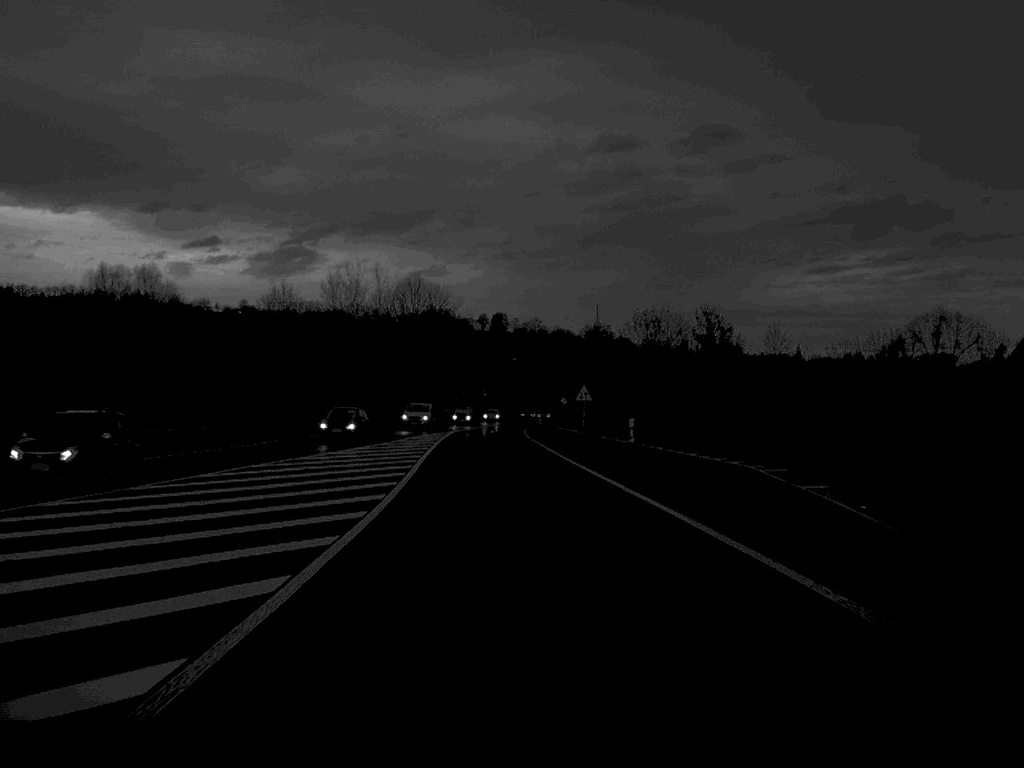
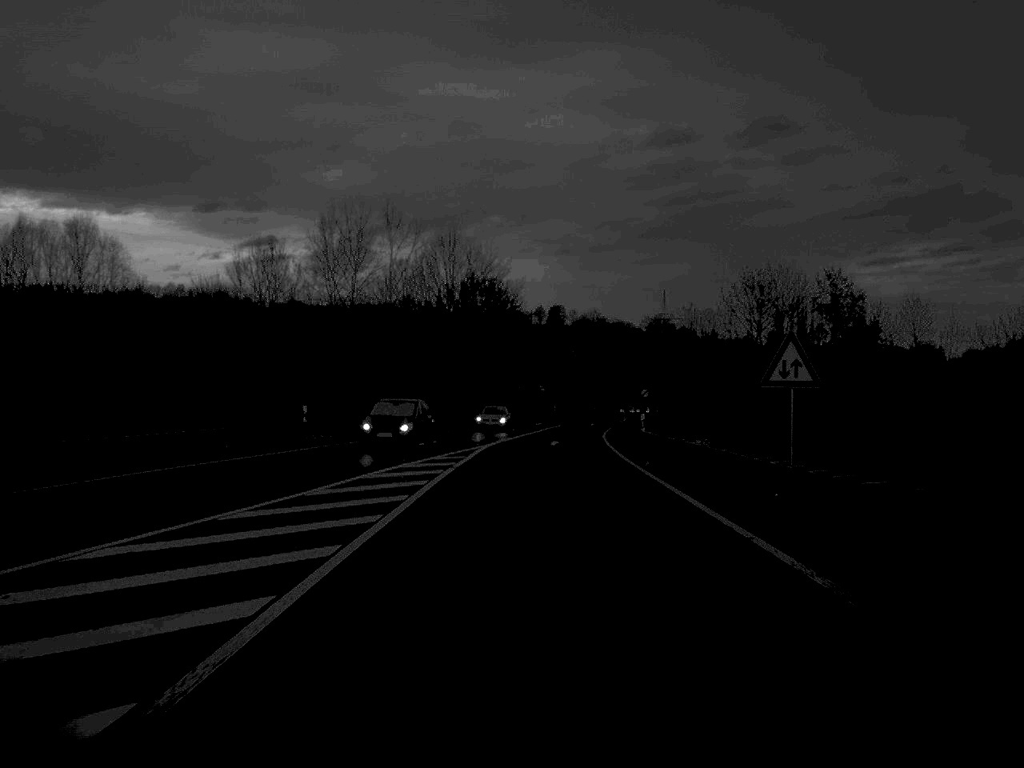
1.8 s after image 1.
(-1.0, +35.1) m; -2°
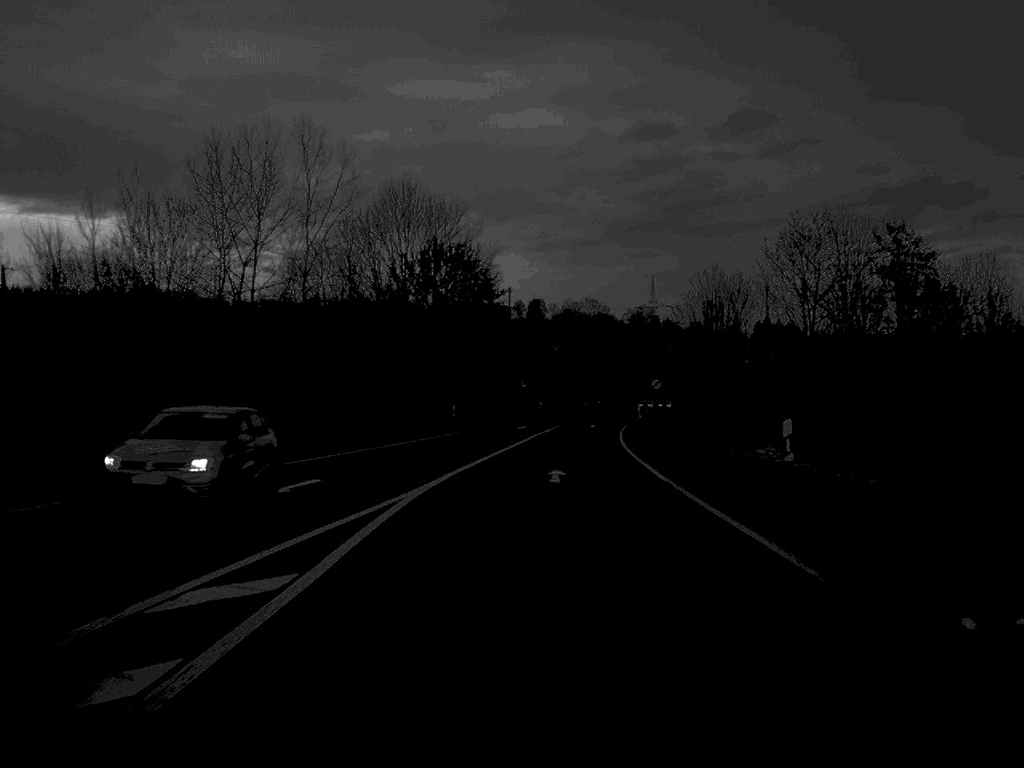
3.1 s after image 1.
(+0.1, +25.3) m; +1°
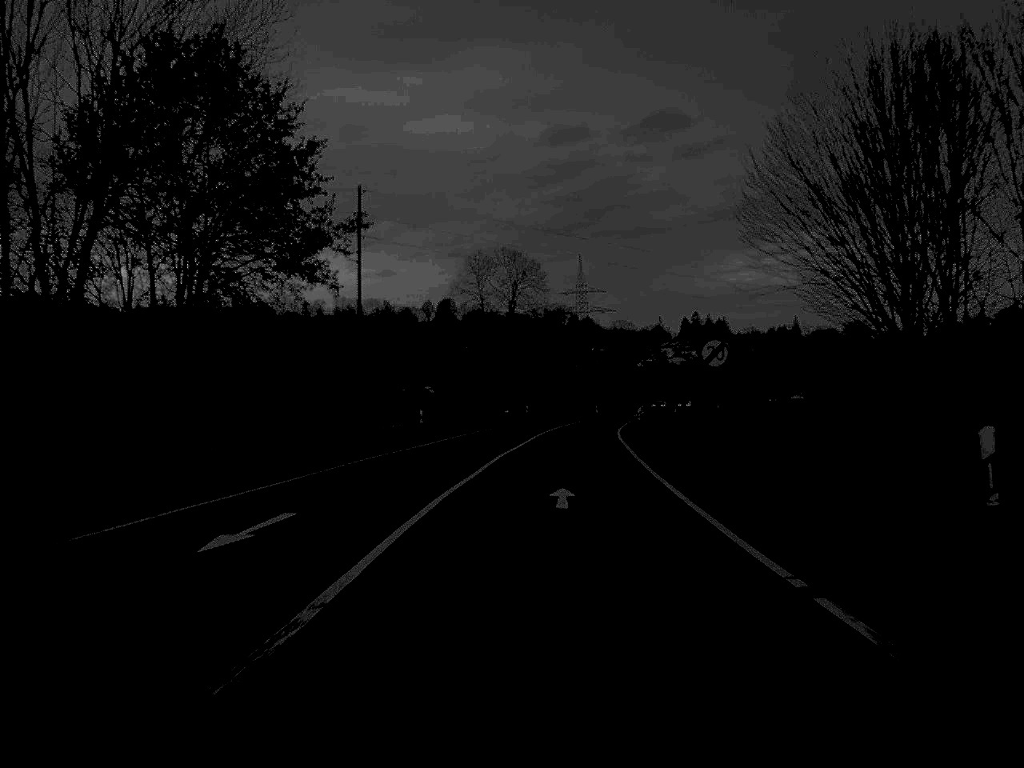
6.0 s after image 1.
(+2.1, +58.5) m; +4°
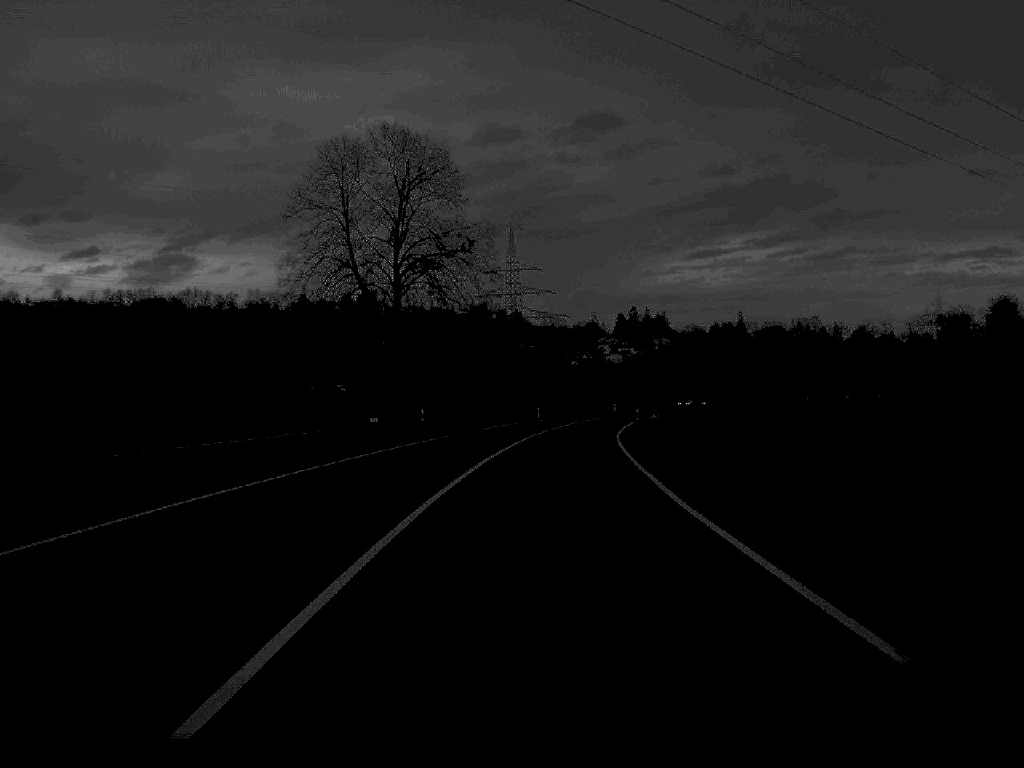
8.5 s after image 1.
(+1.4, +49.7) m; +3°
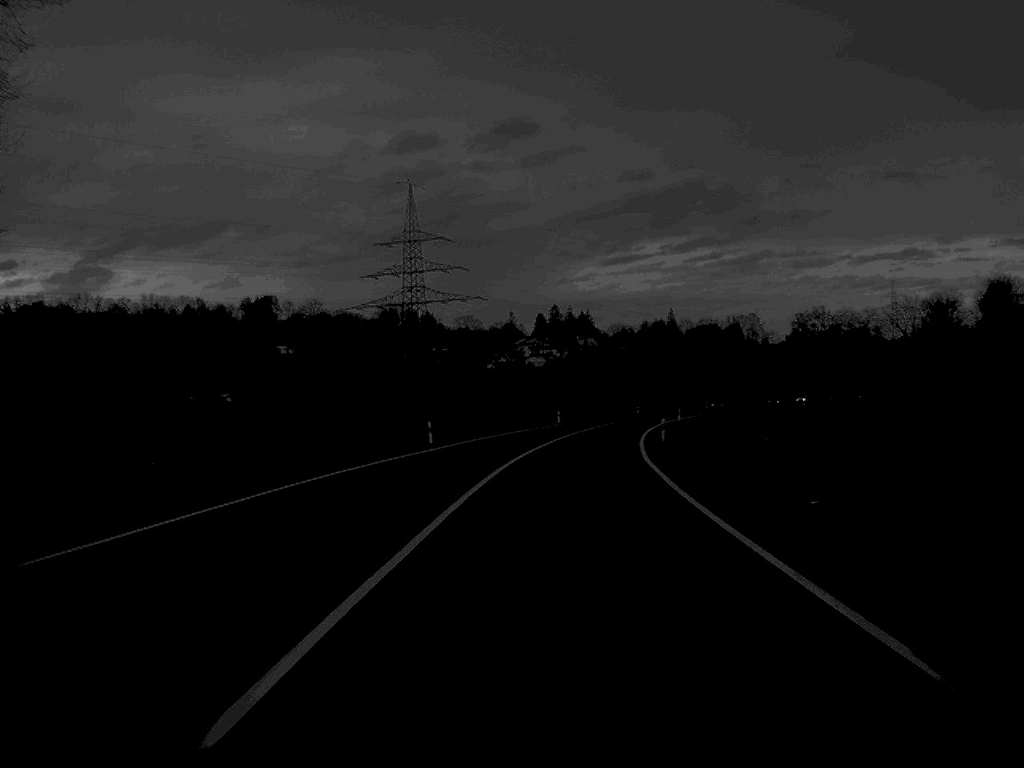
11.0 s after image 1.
(+1.5, +54.3) m; +4°
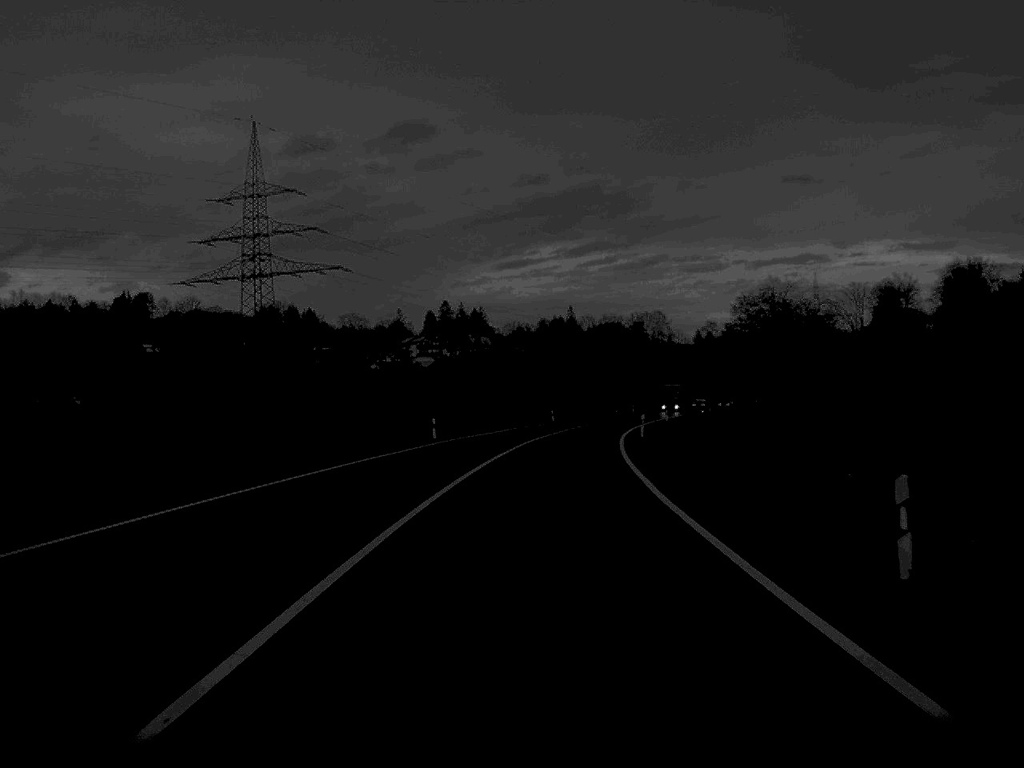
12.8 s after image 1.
(+1.8, +43.4) m; +5°
